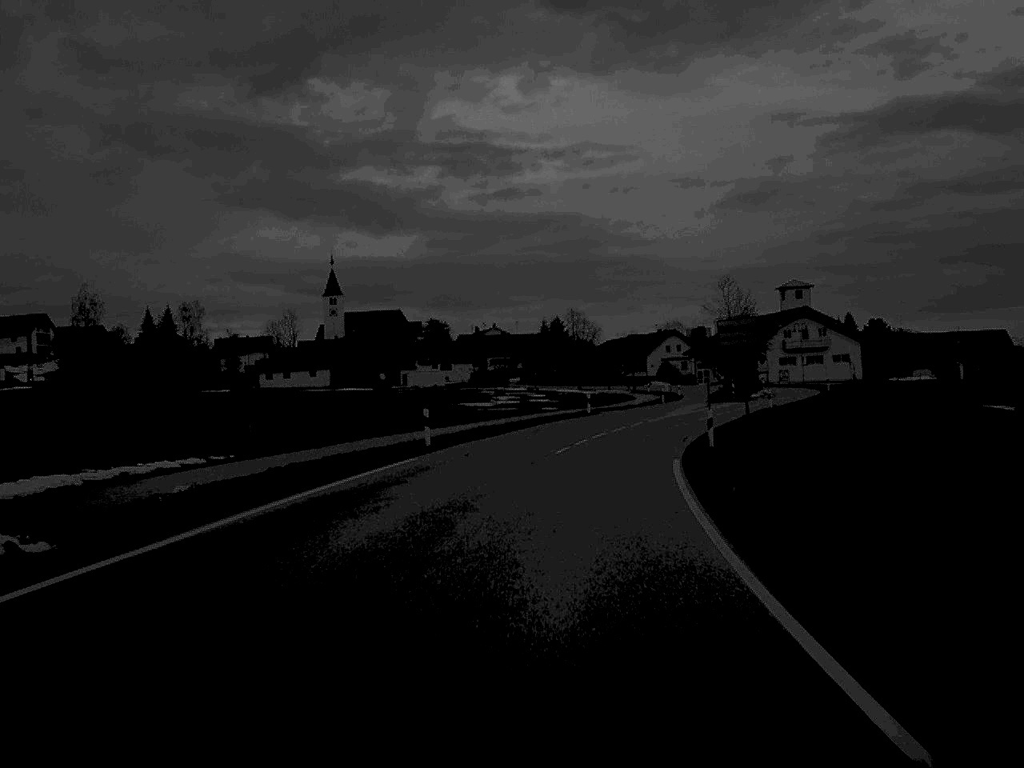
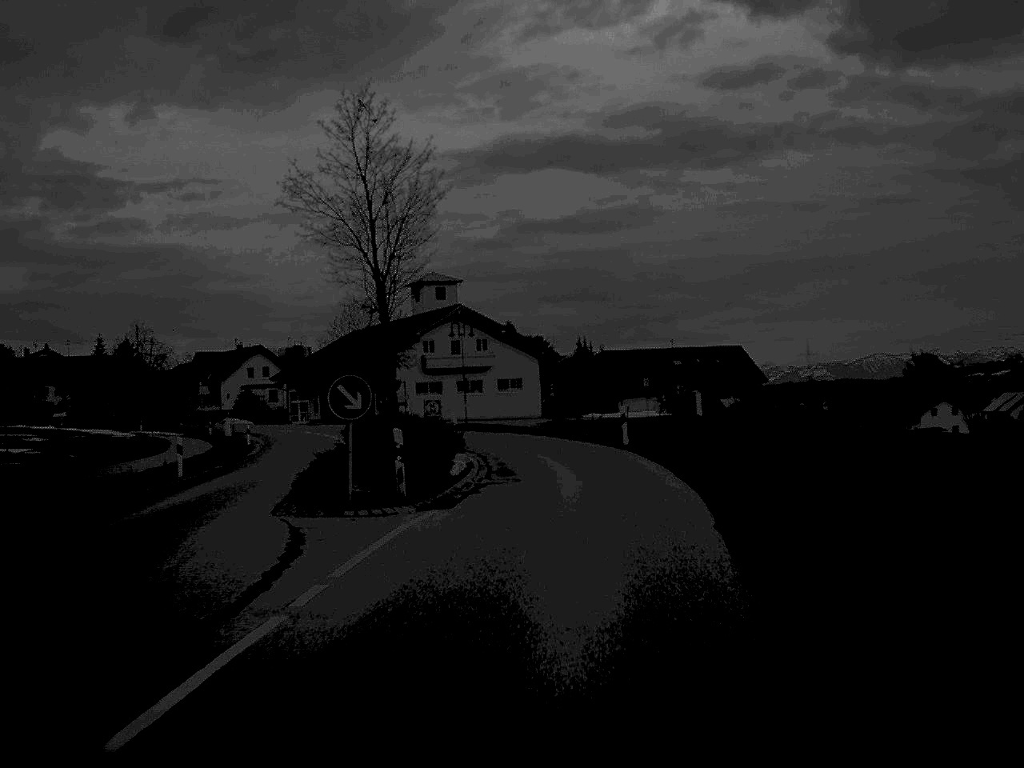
(+8.2, +57.4) m; +18°
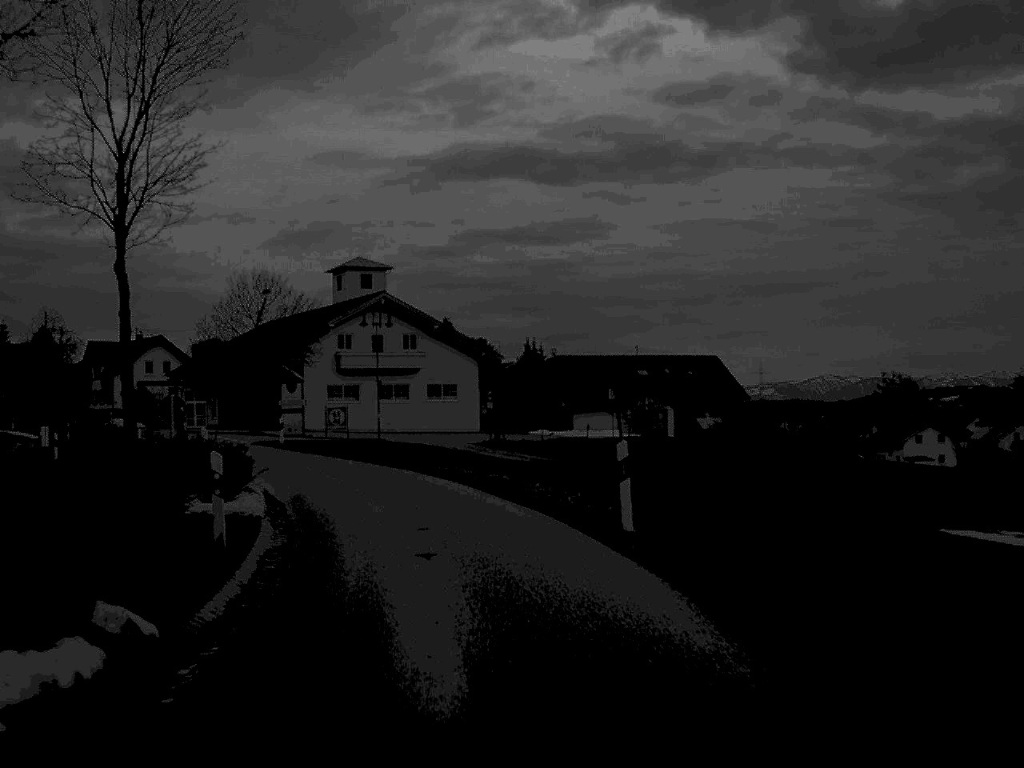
(+0.7, +19.1) m; +2°
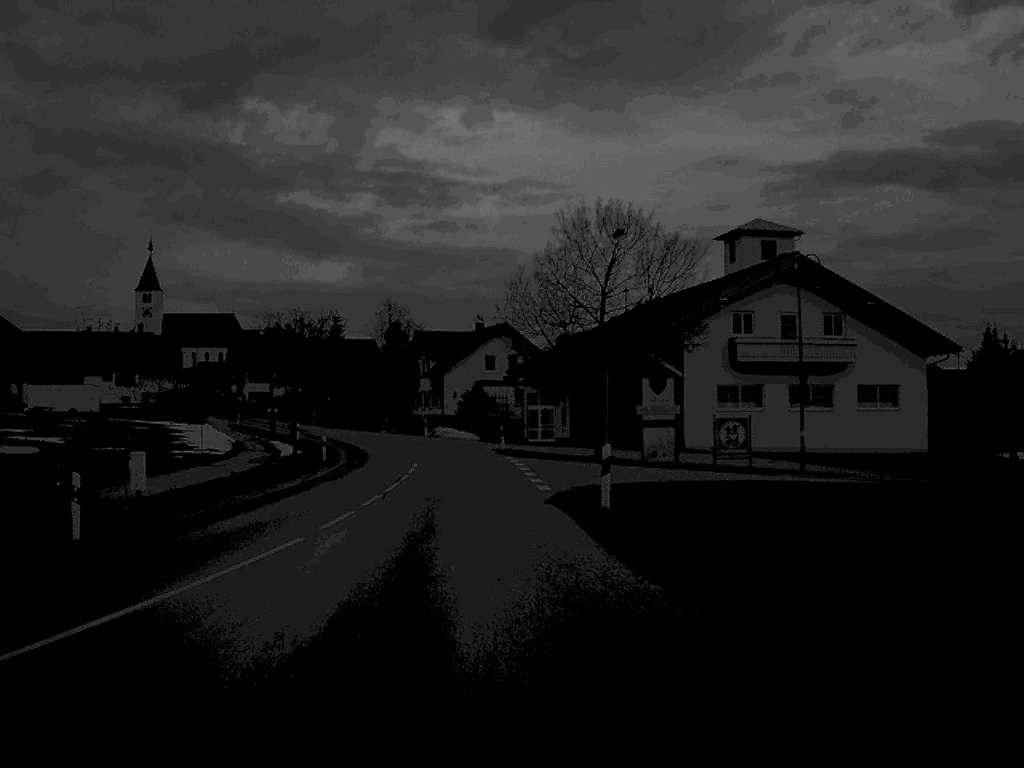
(-3.8, +26.2) m; -17°
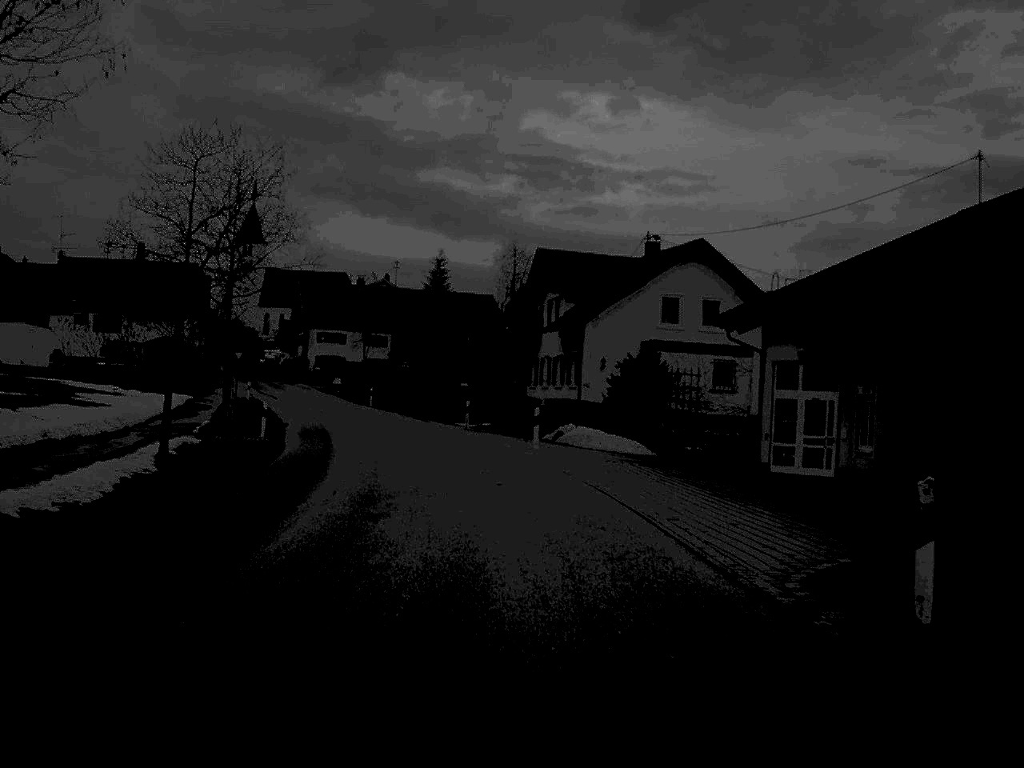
(-2.4, +44.6) m; -6°
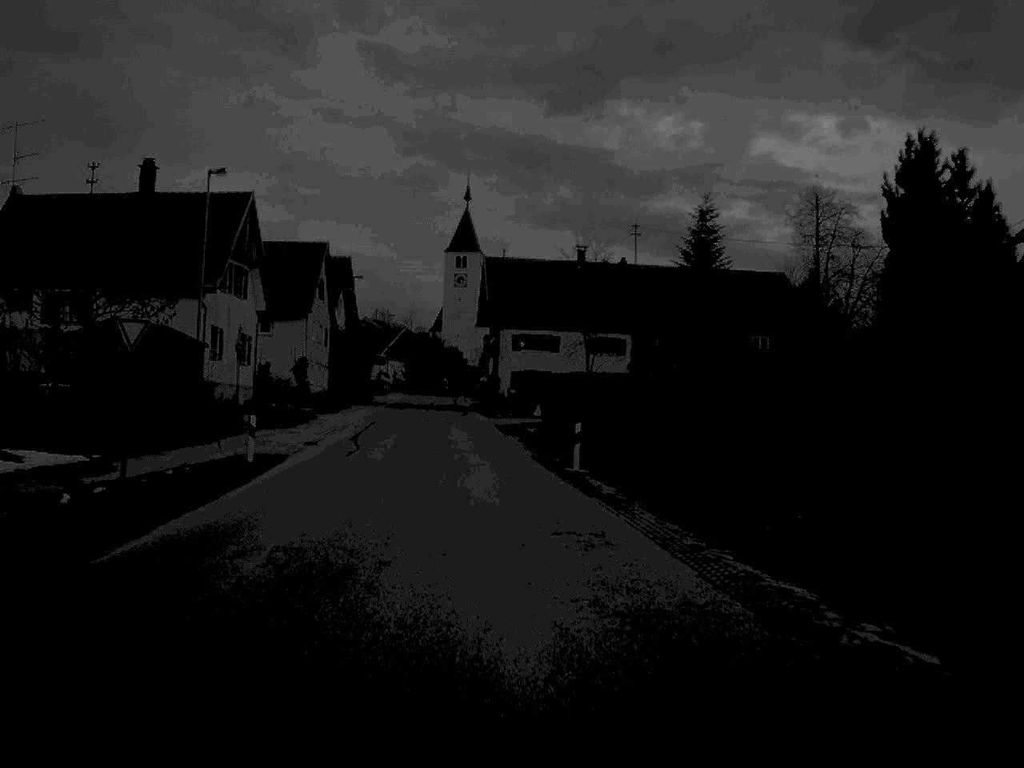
(-4.3, +45.3) m; -11°
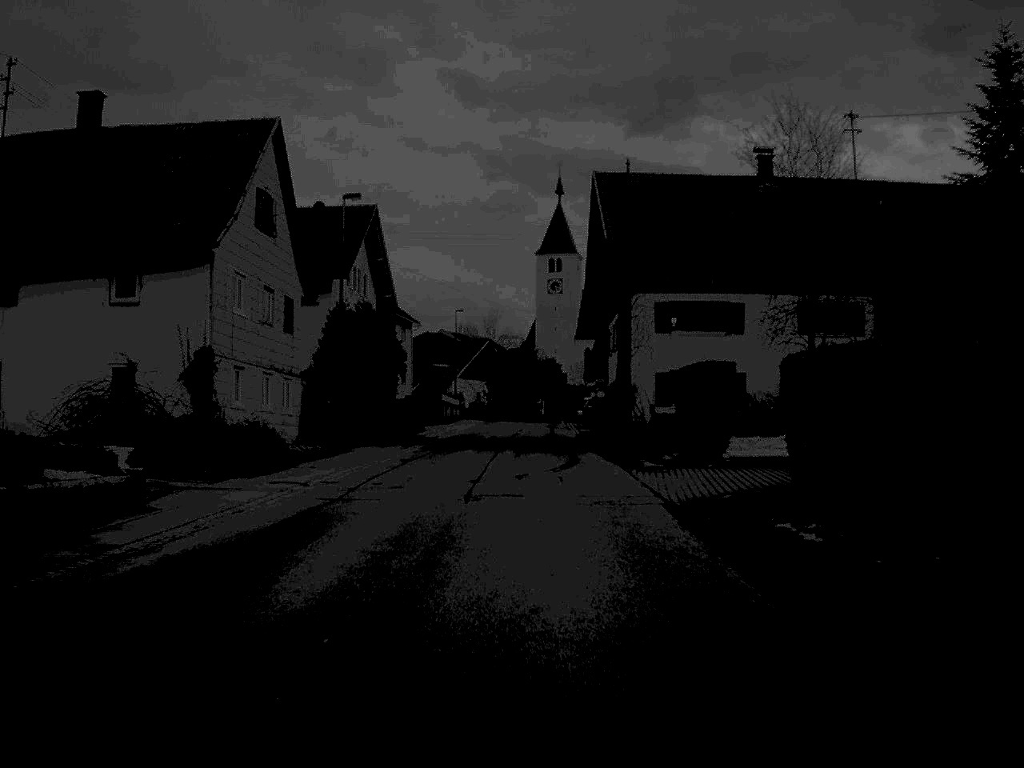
(-1.7, +36.1) m; -4°
